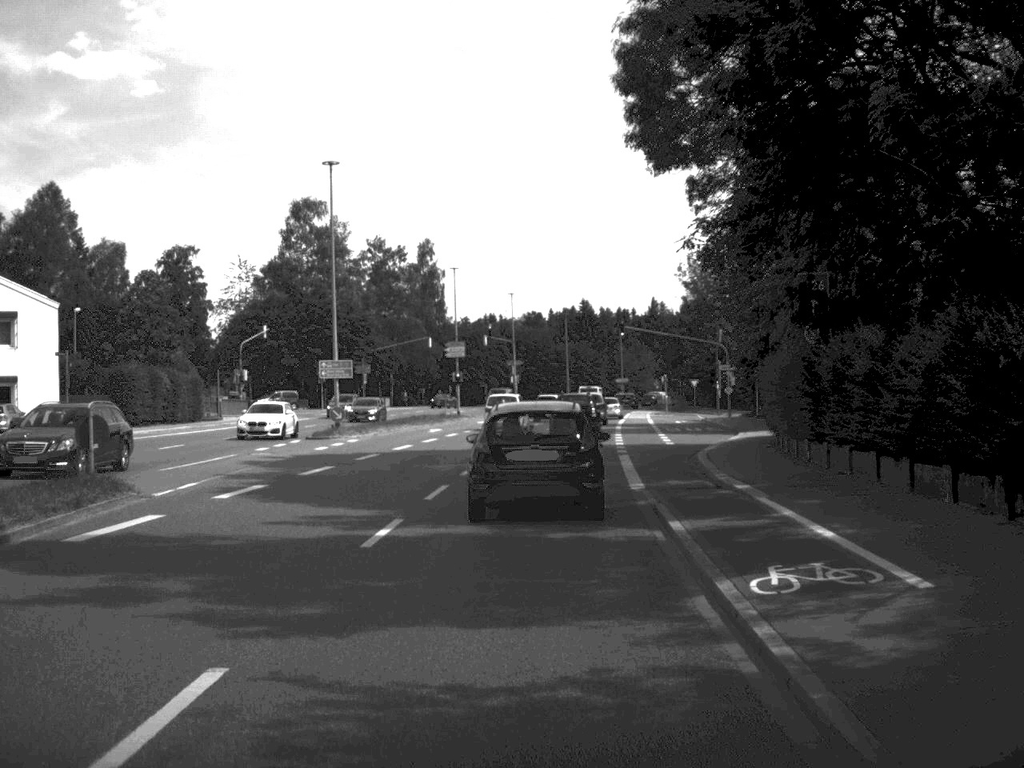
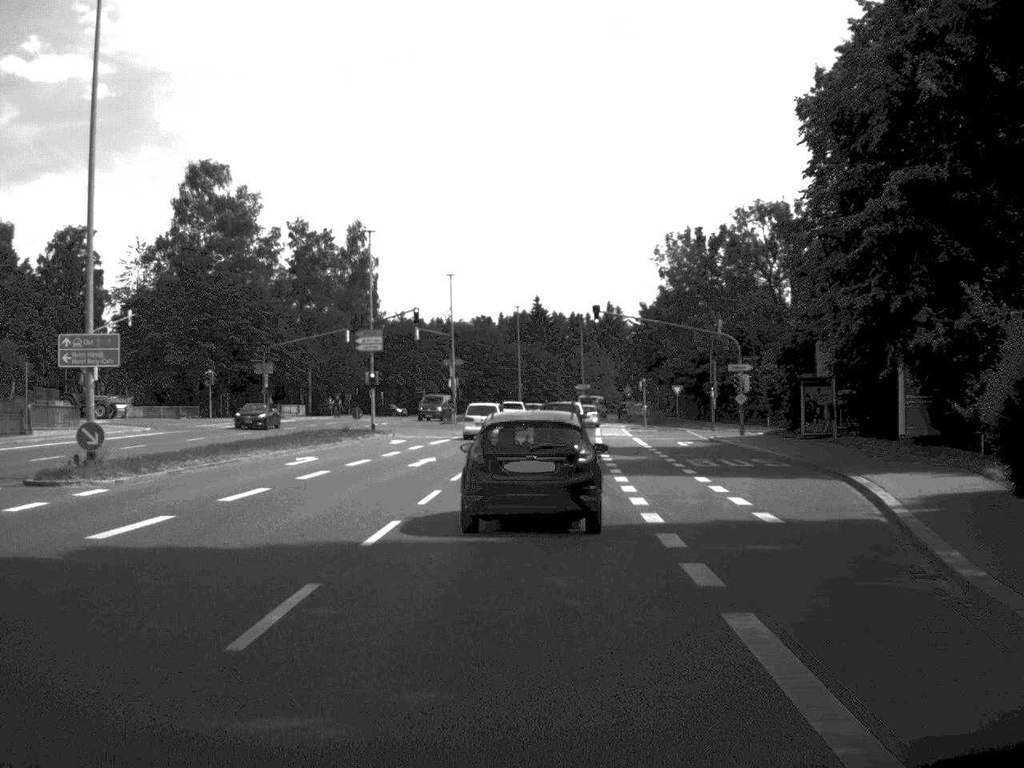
(+0.5, +23.0) m; +2°
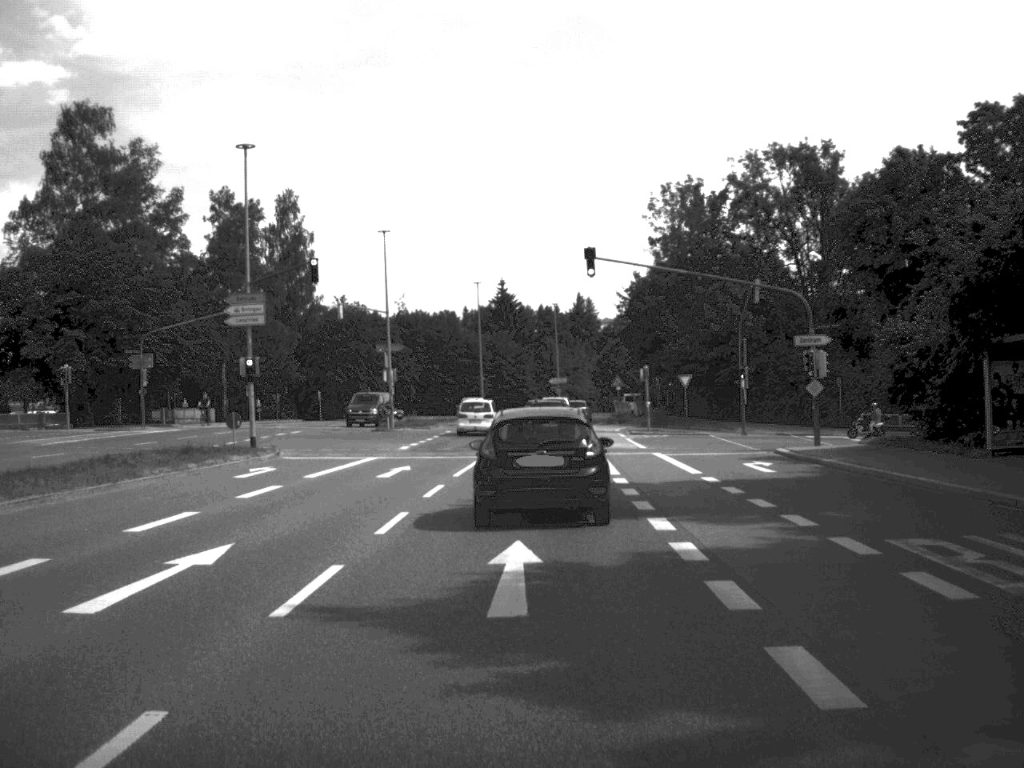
(+0.3, +22.3) m; +1°
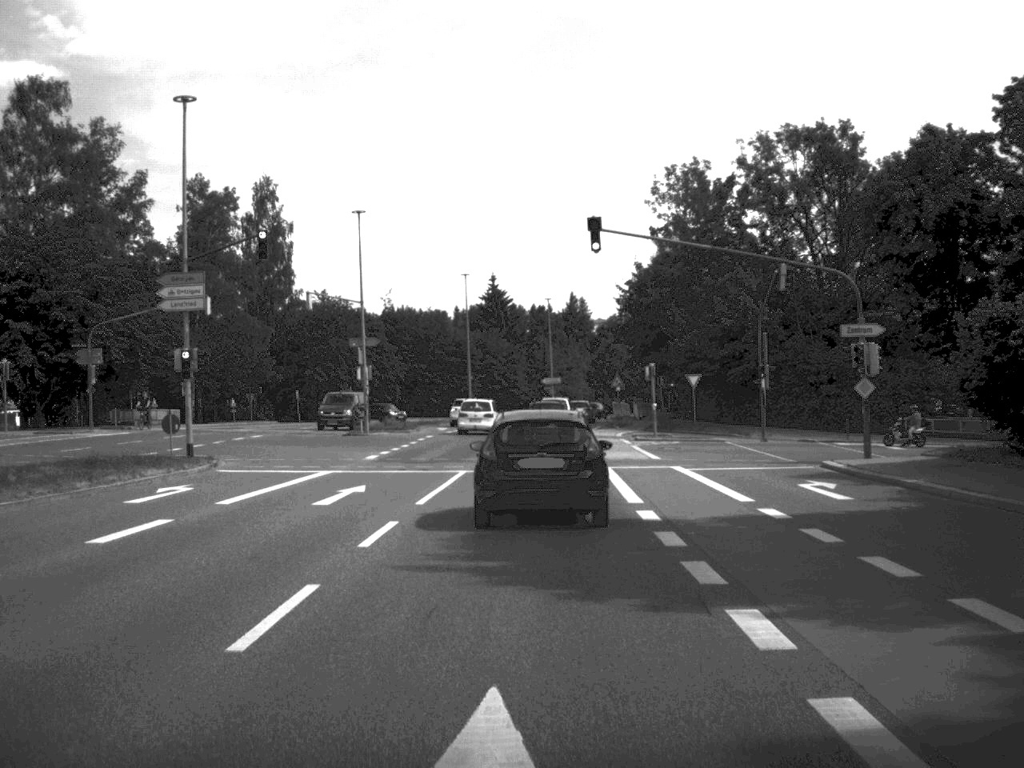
(0.0, +7.1) m; 0°
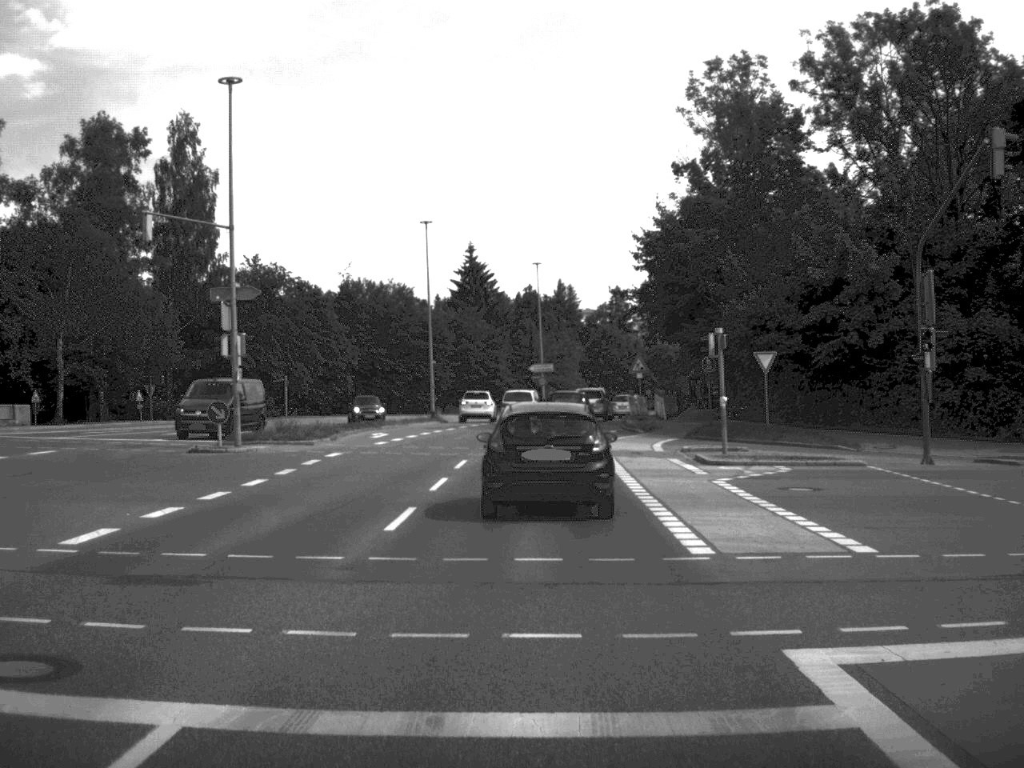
(+0.1, +23.6) m; +1°
